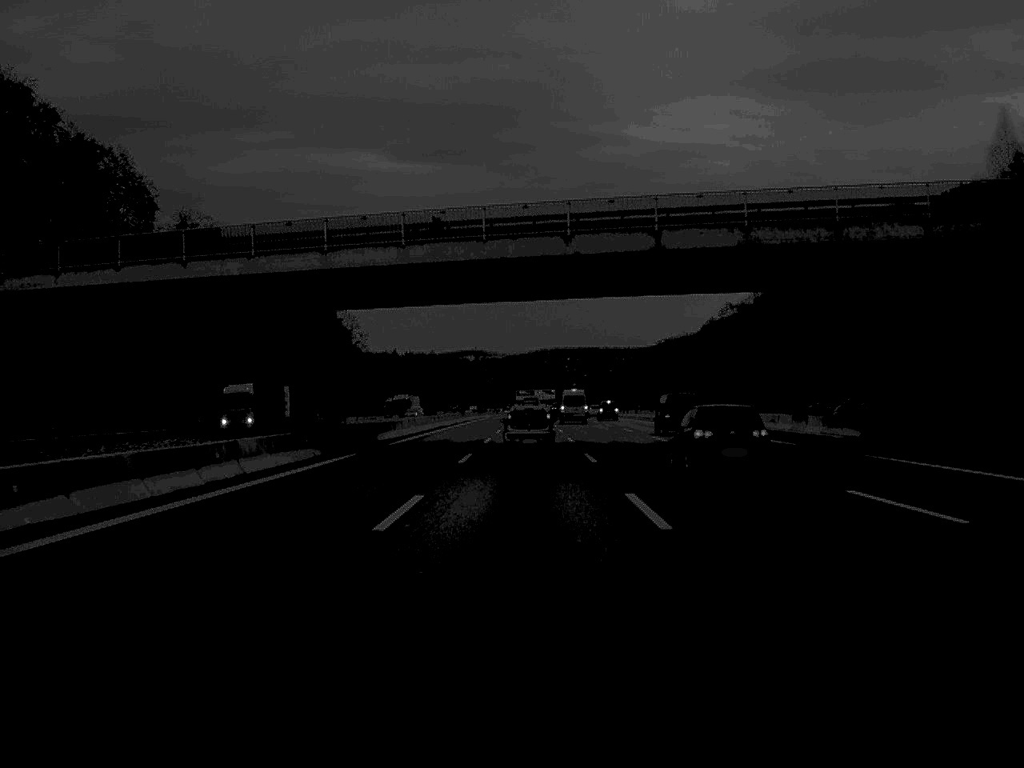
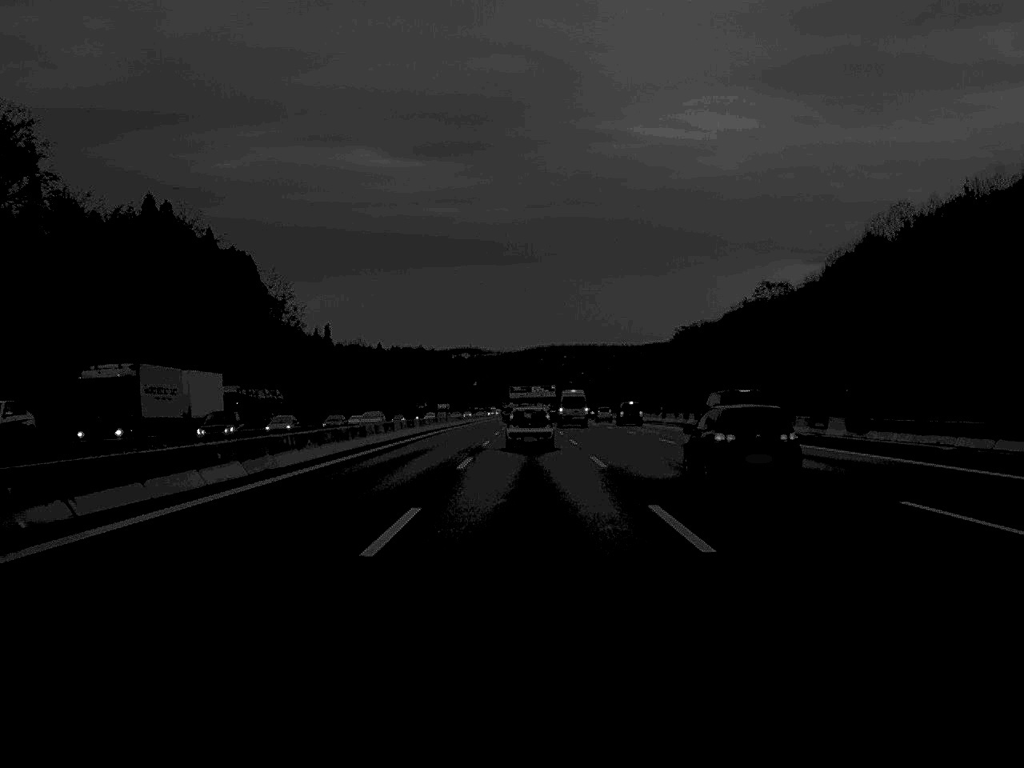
(+0.1, +74.1) m; 0°
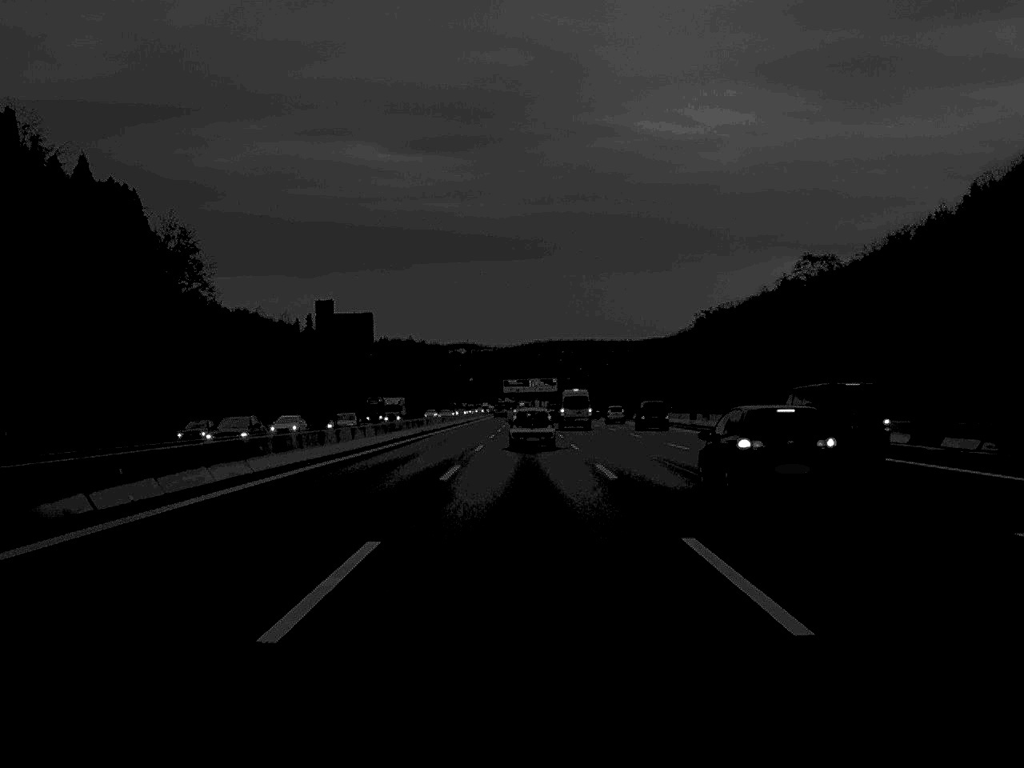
(+0.1, +58.5) m; 0°
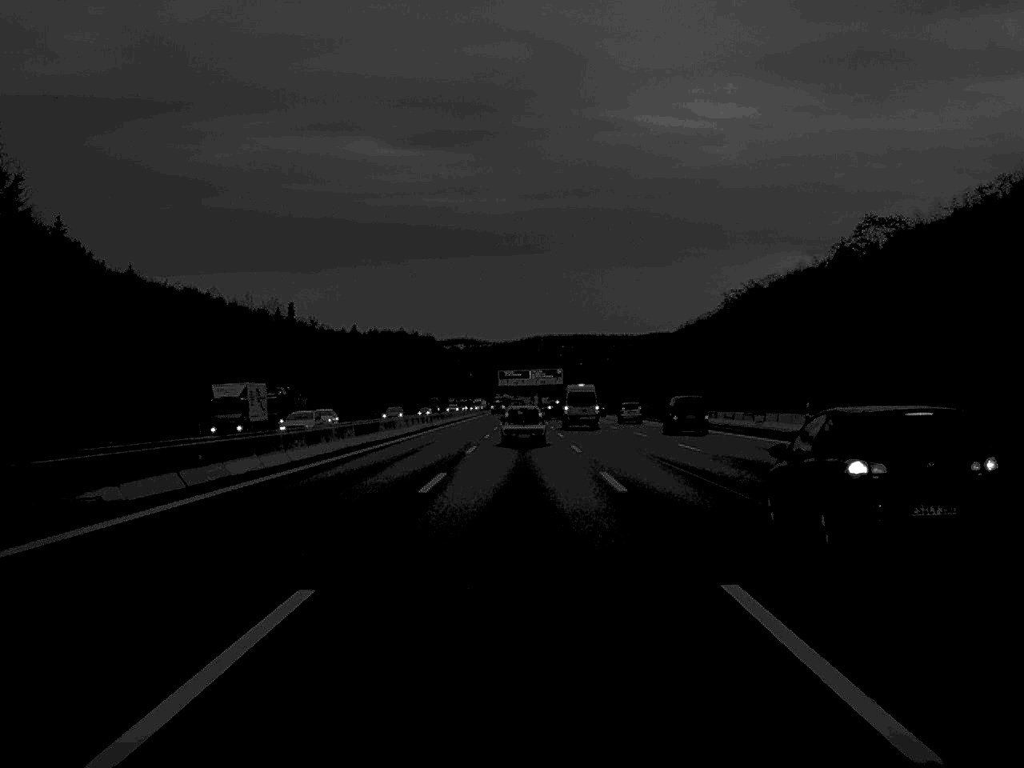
(+0.1, +57.4) m; 0°
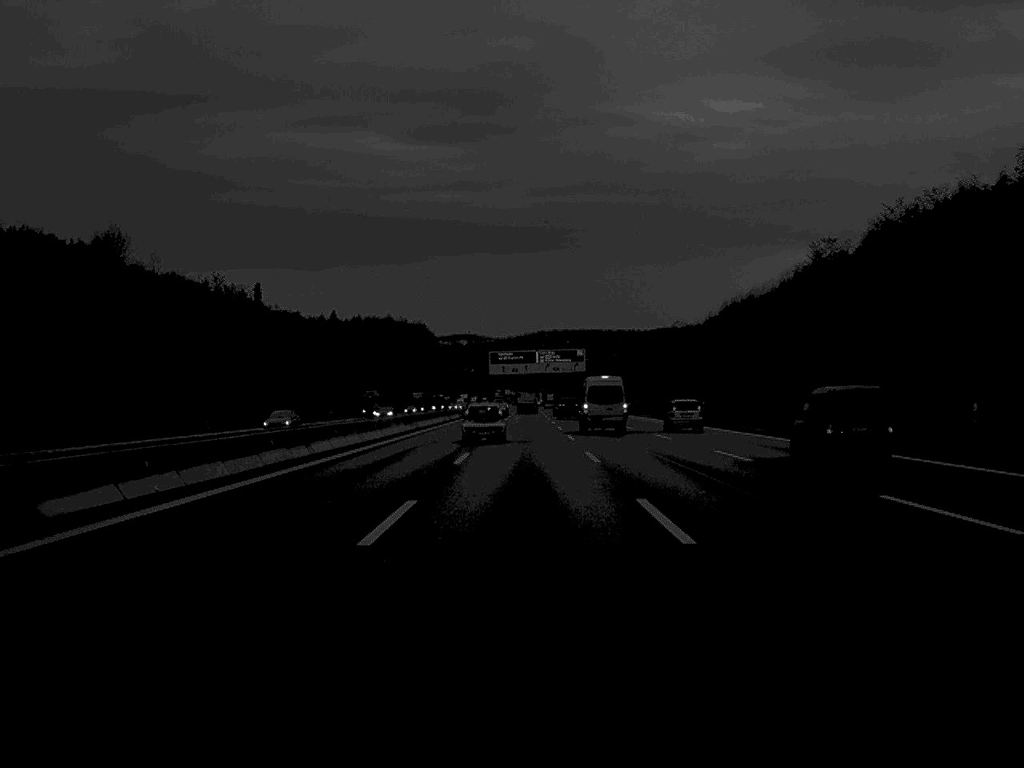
(-0.2, +98.0) m; 0°
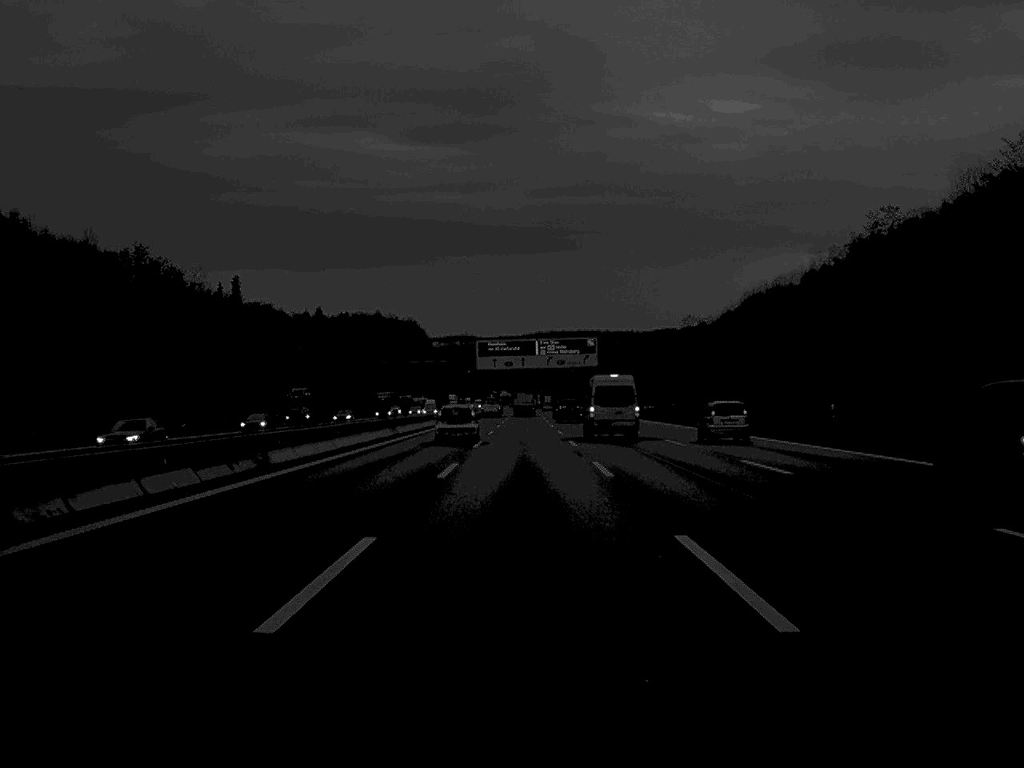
(0.0, +40.7) m; 0°
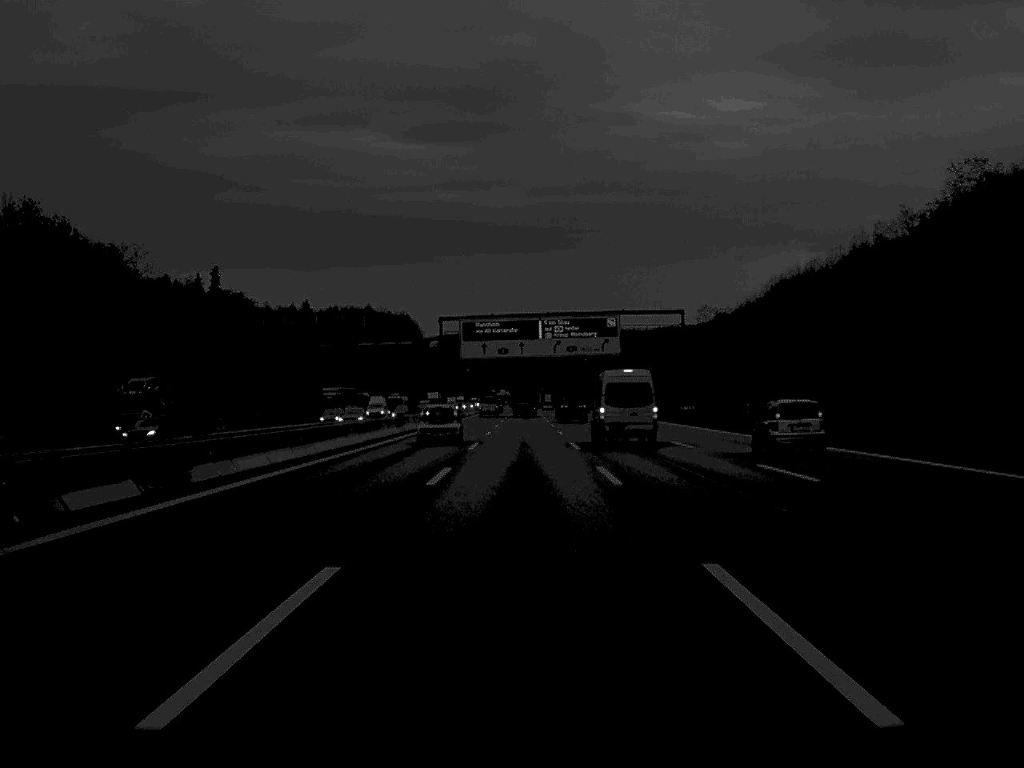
(0.0, +38.4) m; 0°
